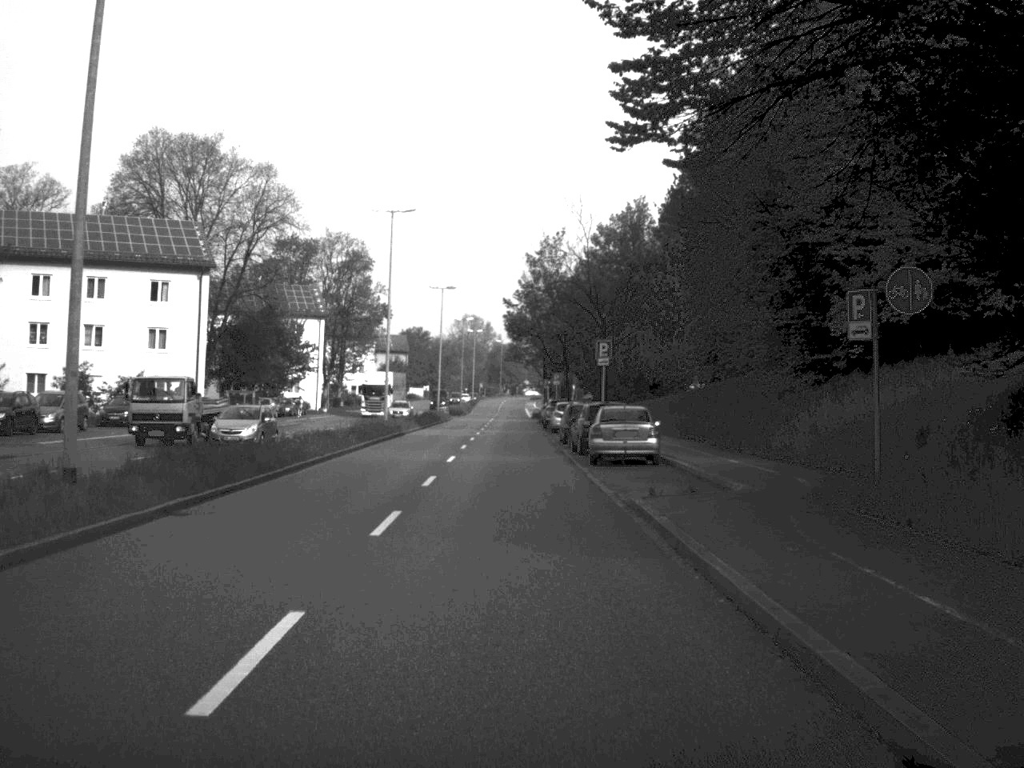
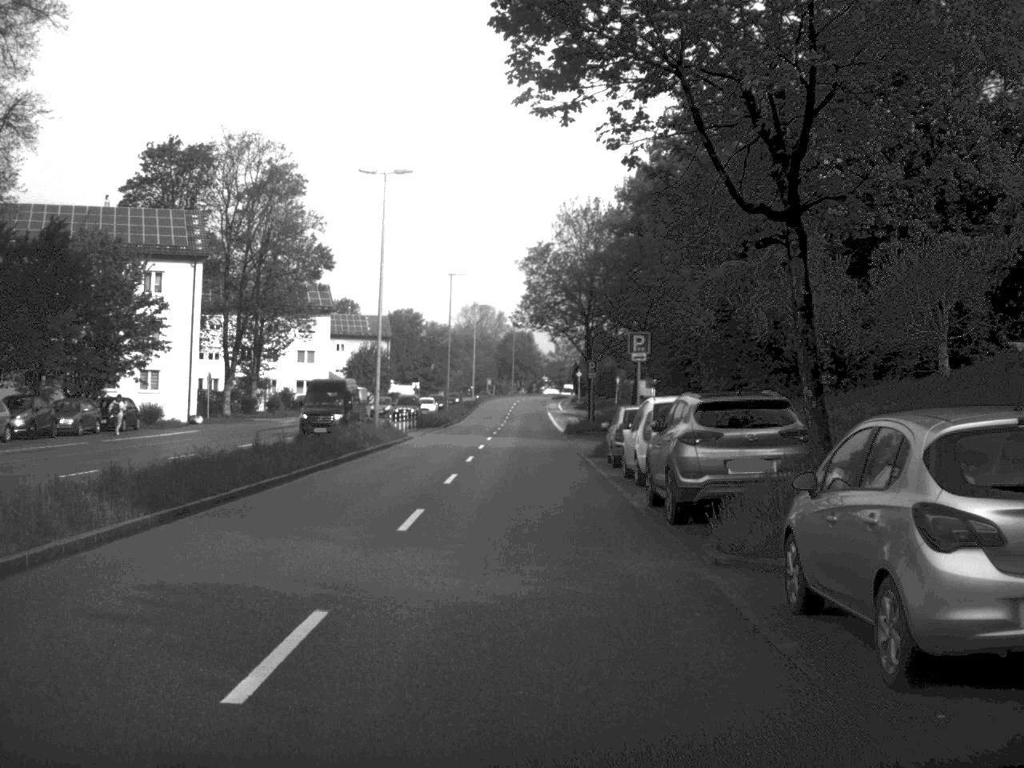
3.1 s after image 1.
(-0.7, +51.5) m; -1°
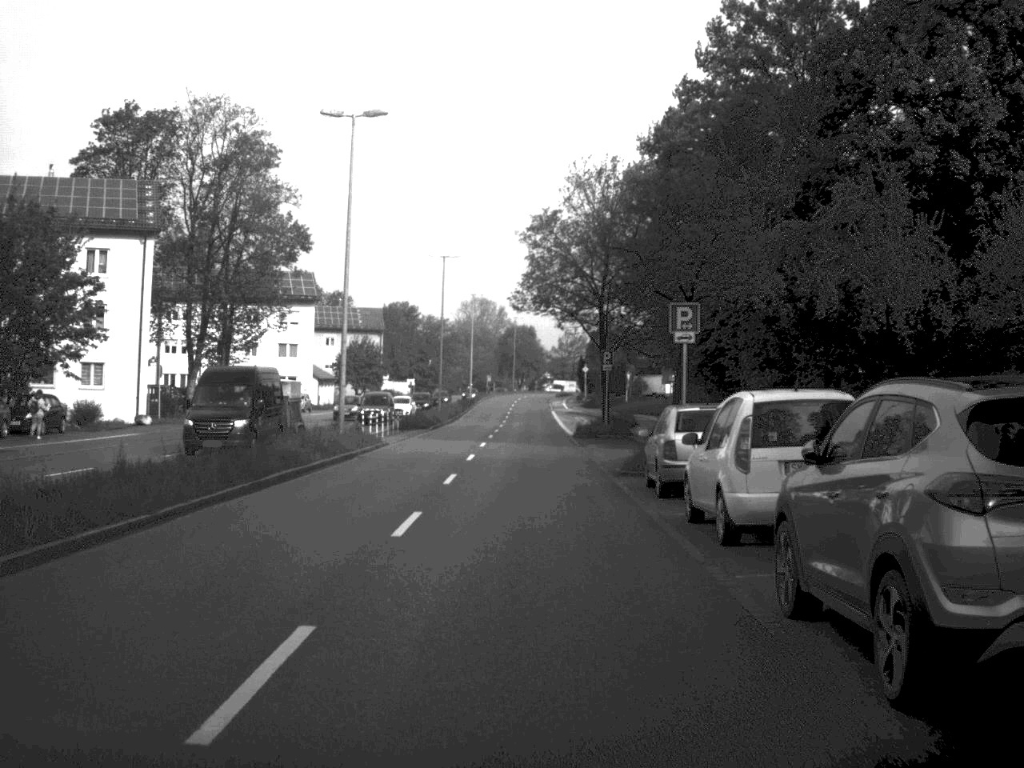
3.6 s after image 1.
(0.0, +9.7) m; 0°
